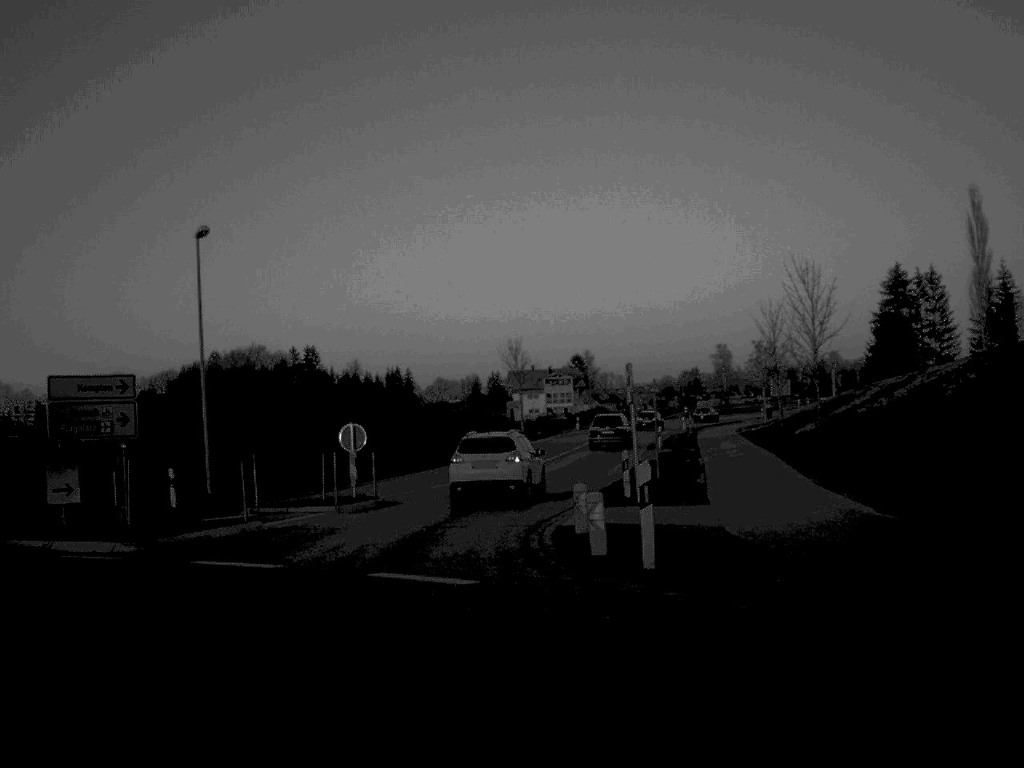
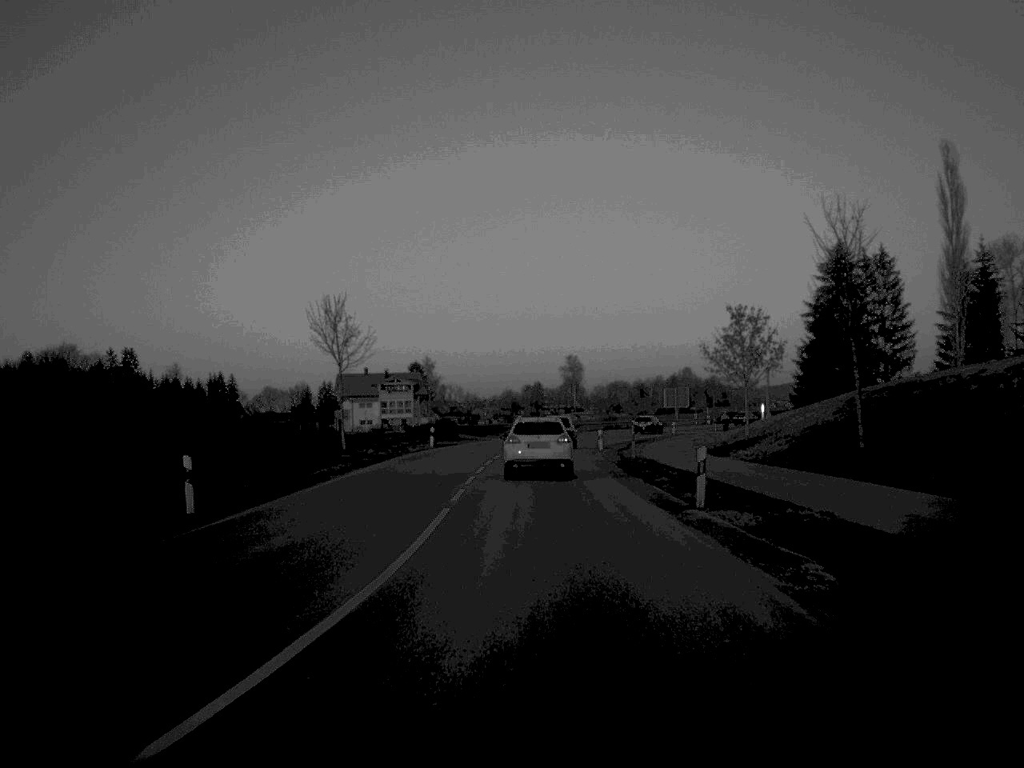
(+0.5, +36.9) m; +8°
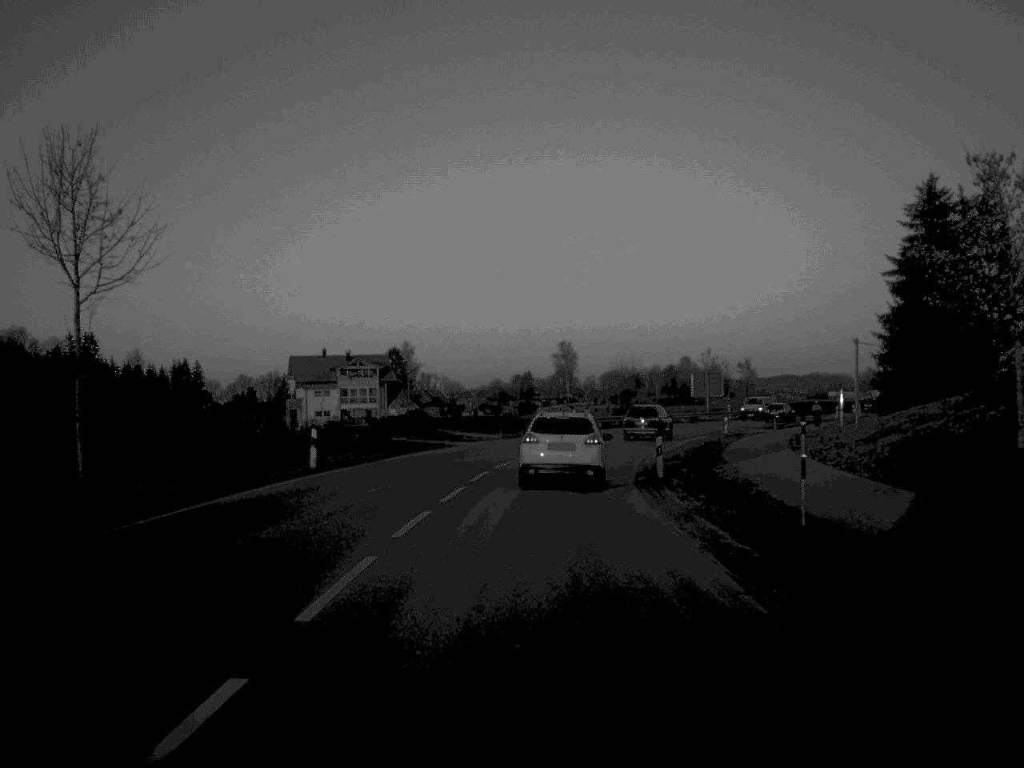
(+0.2, +32.4) m; 0°
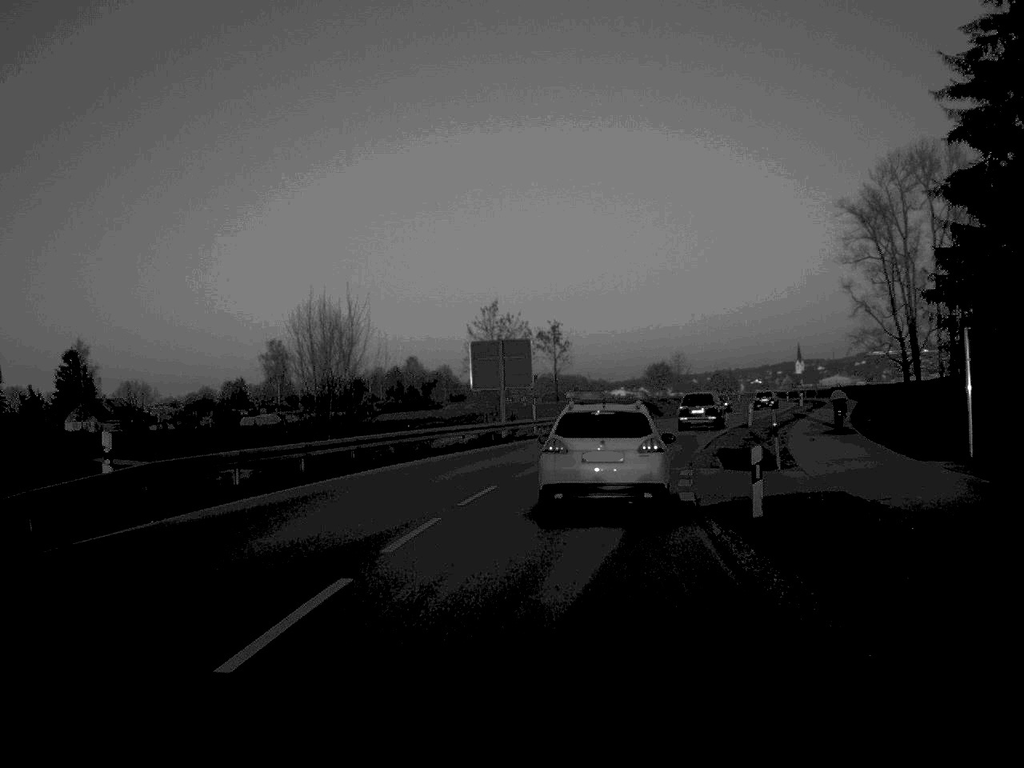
(+4.5, +55.2) m; +13°
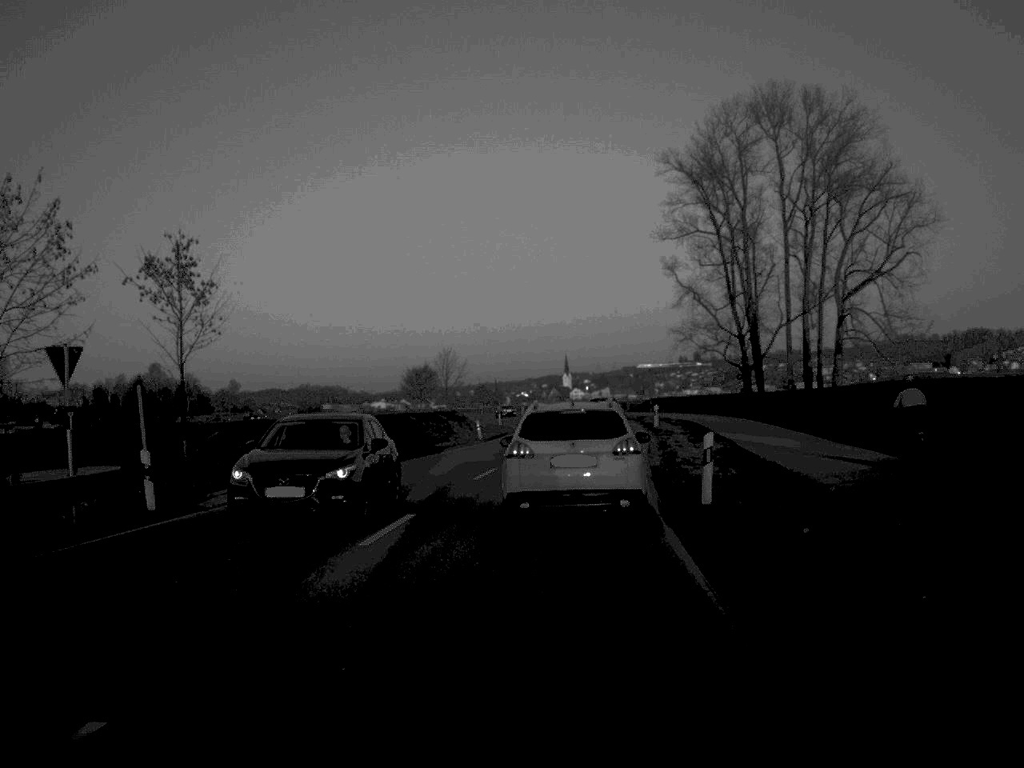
(+4.0, +40.4) m; +10°
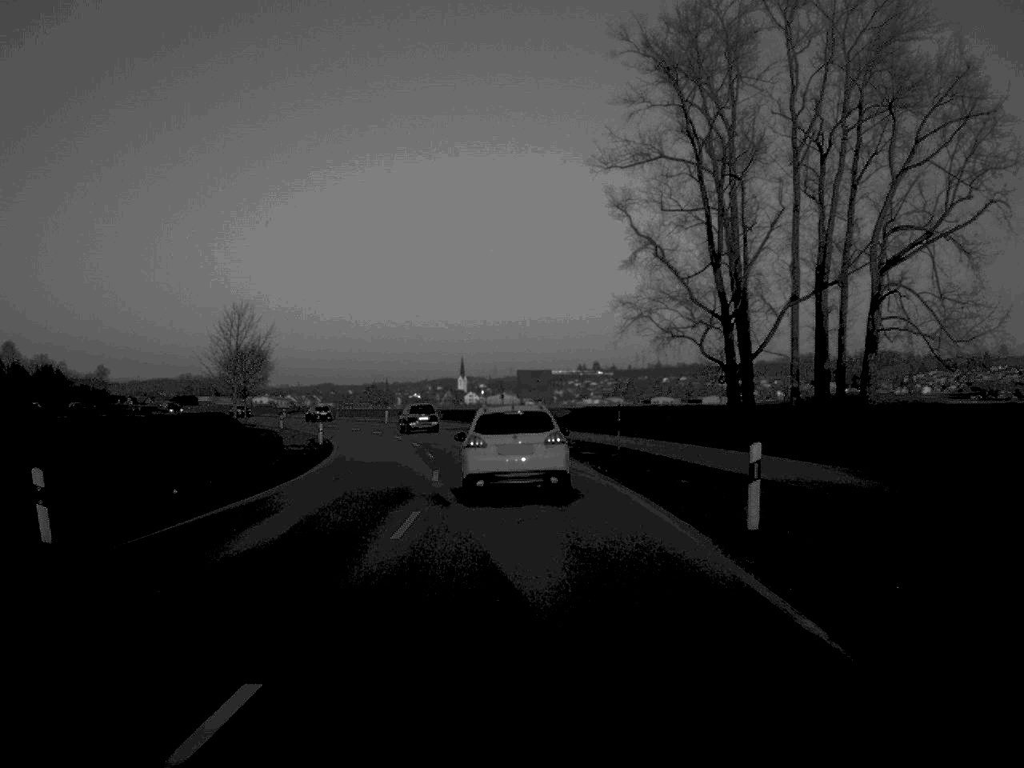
(+2.2, +46.4) m; +5°
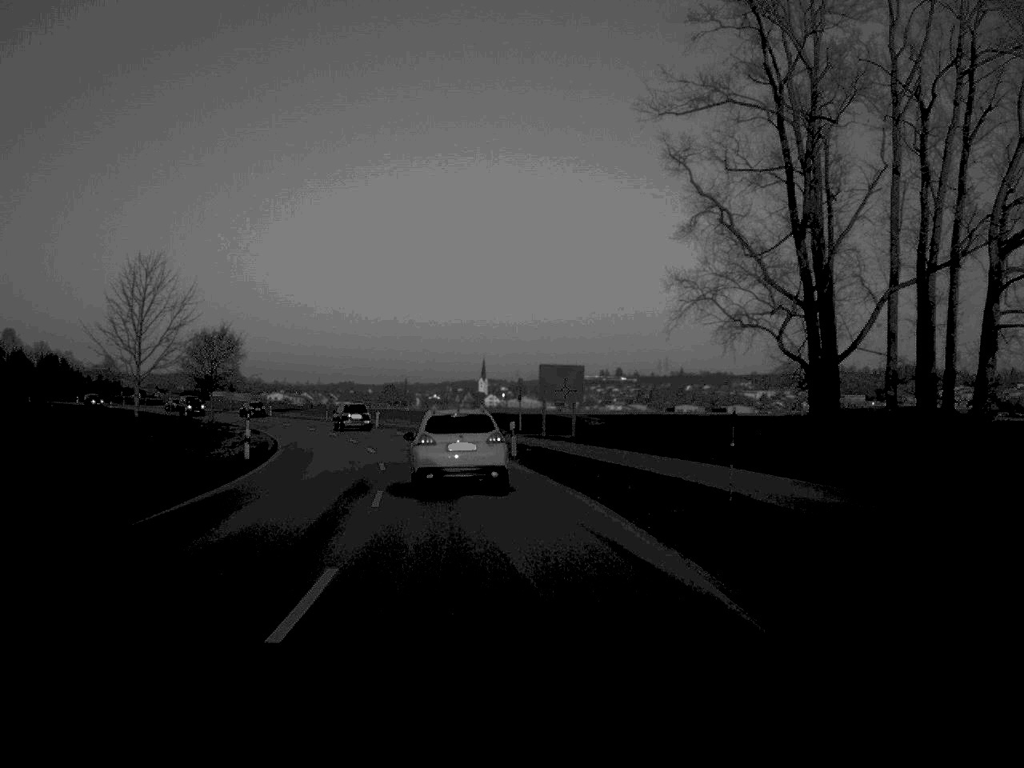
(-0.1, +18.7) m; -1°
